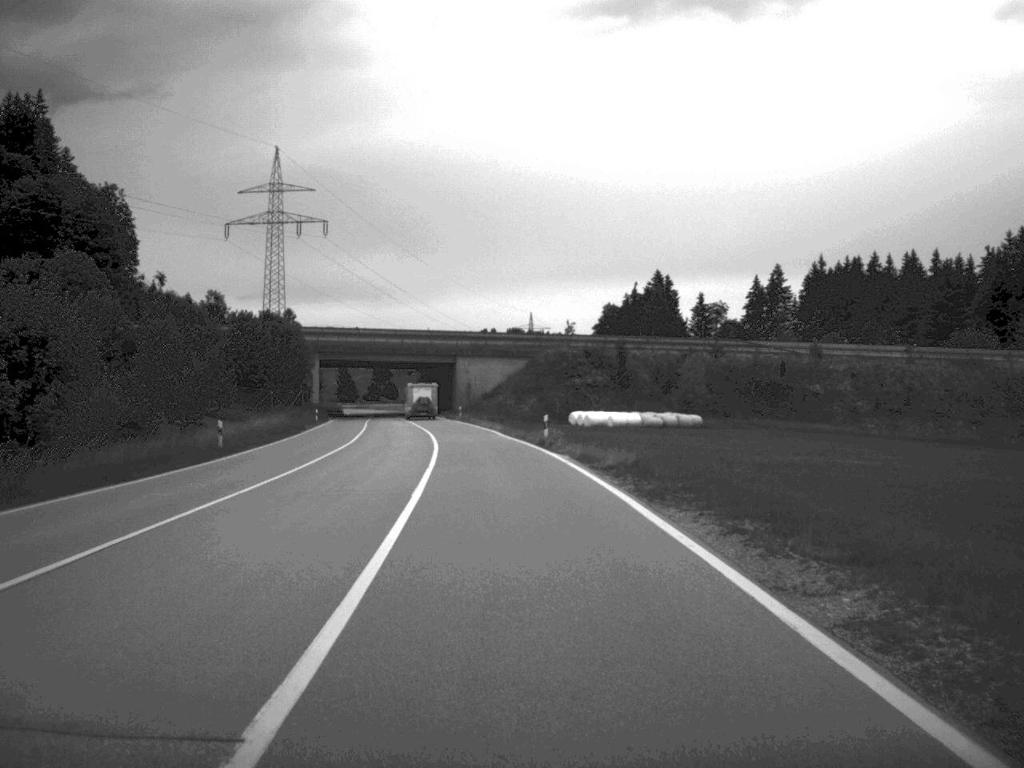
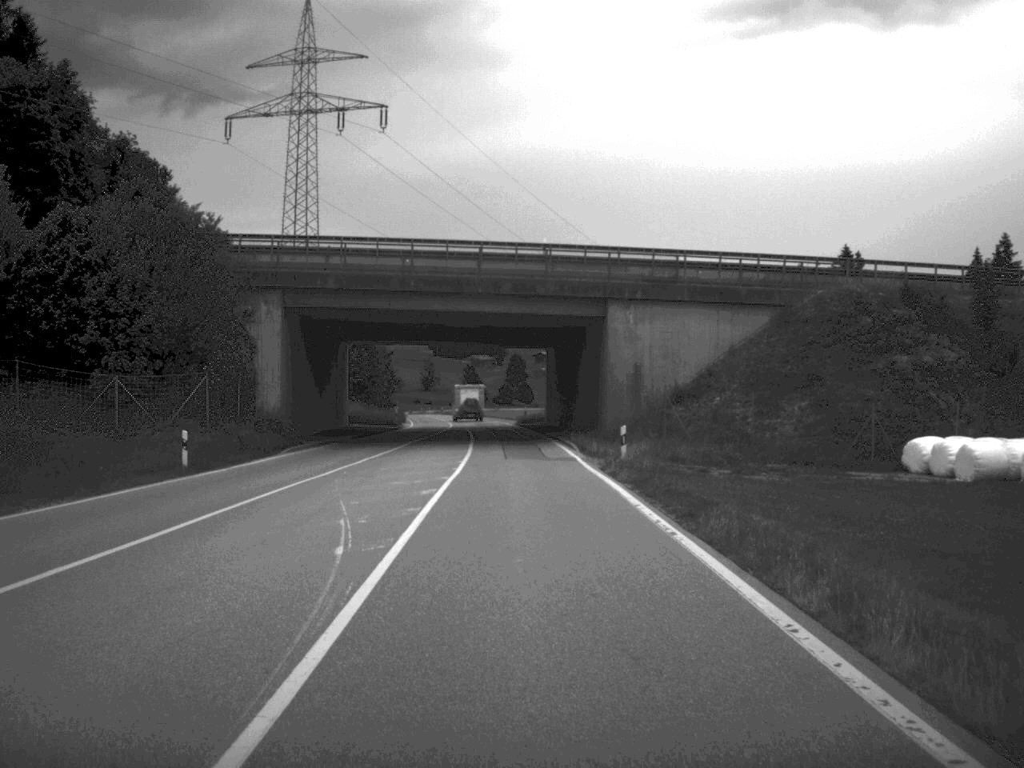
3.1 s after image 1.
(-3.7, +63.7) m; -6°
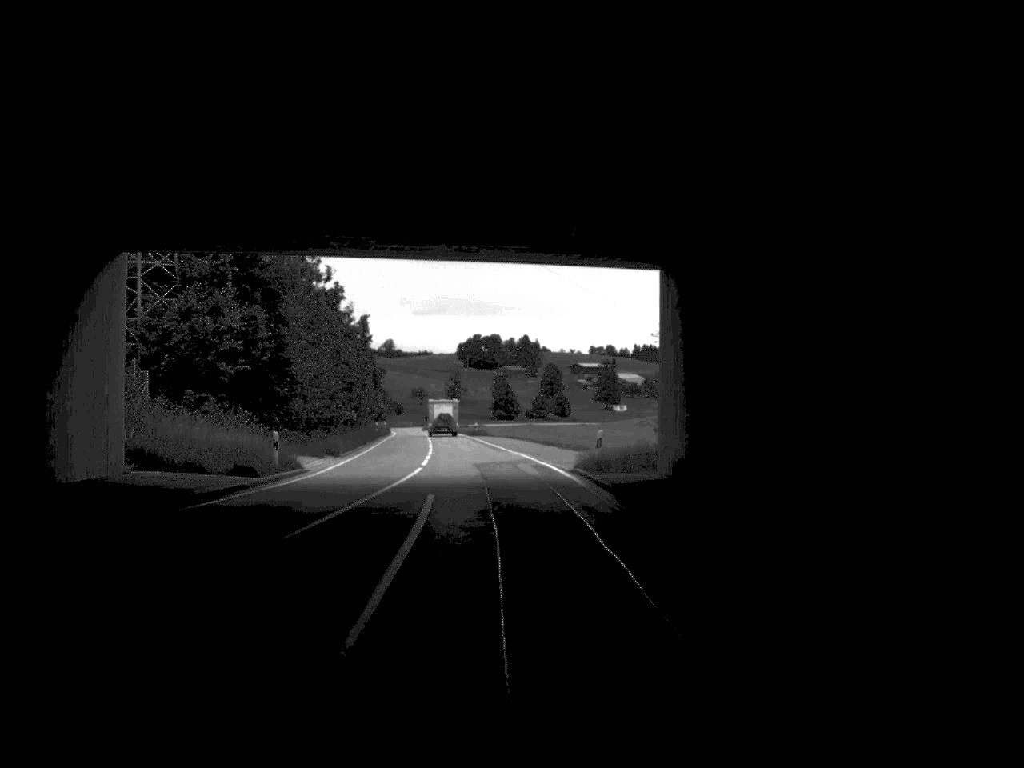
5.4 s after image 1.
(-0.9, +49.2) m; -2°
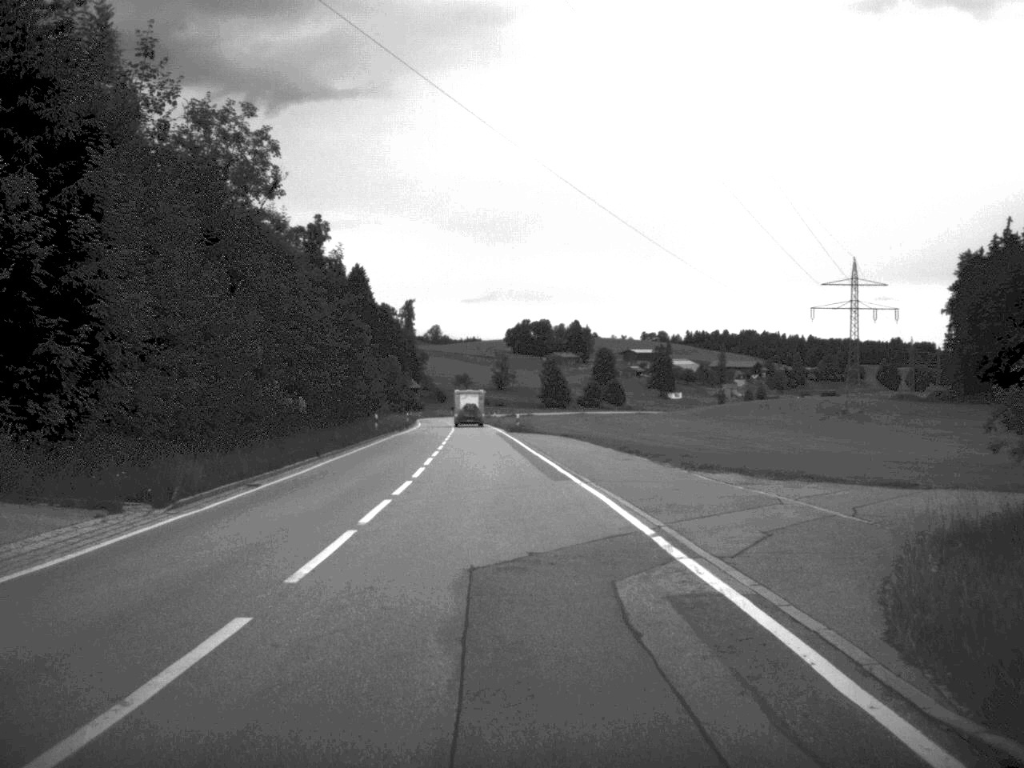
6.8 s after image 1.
(-0.6, +27.2) m; -2°
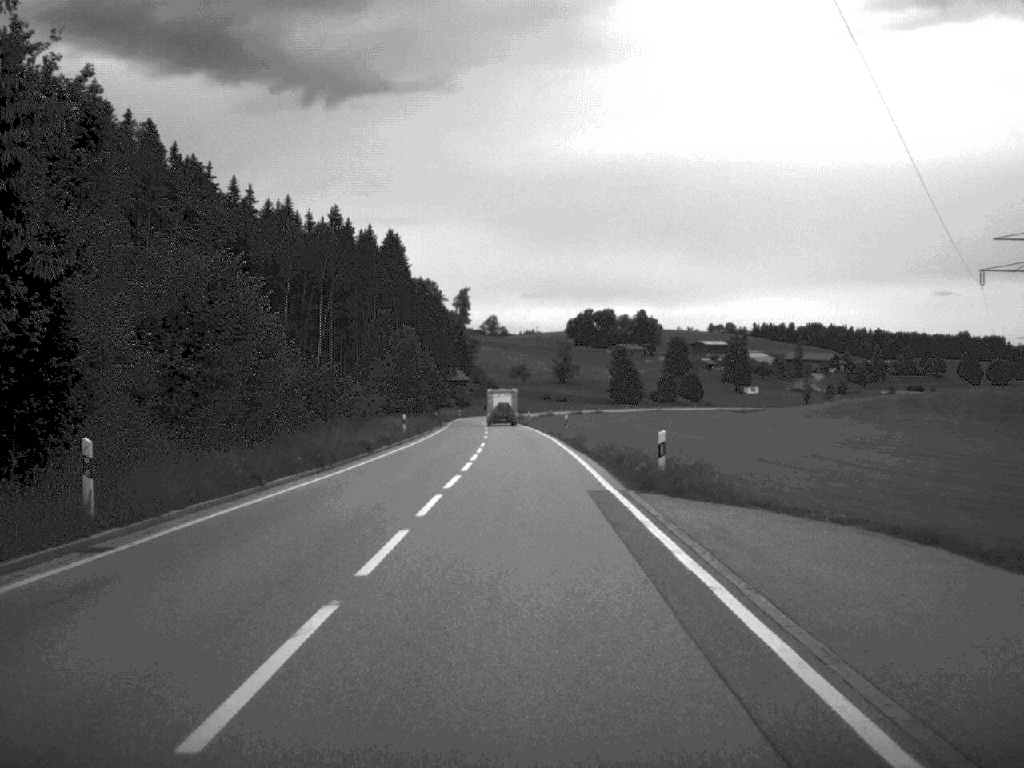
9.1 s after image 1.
(-1.8, +50.8) m; -3°
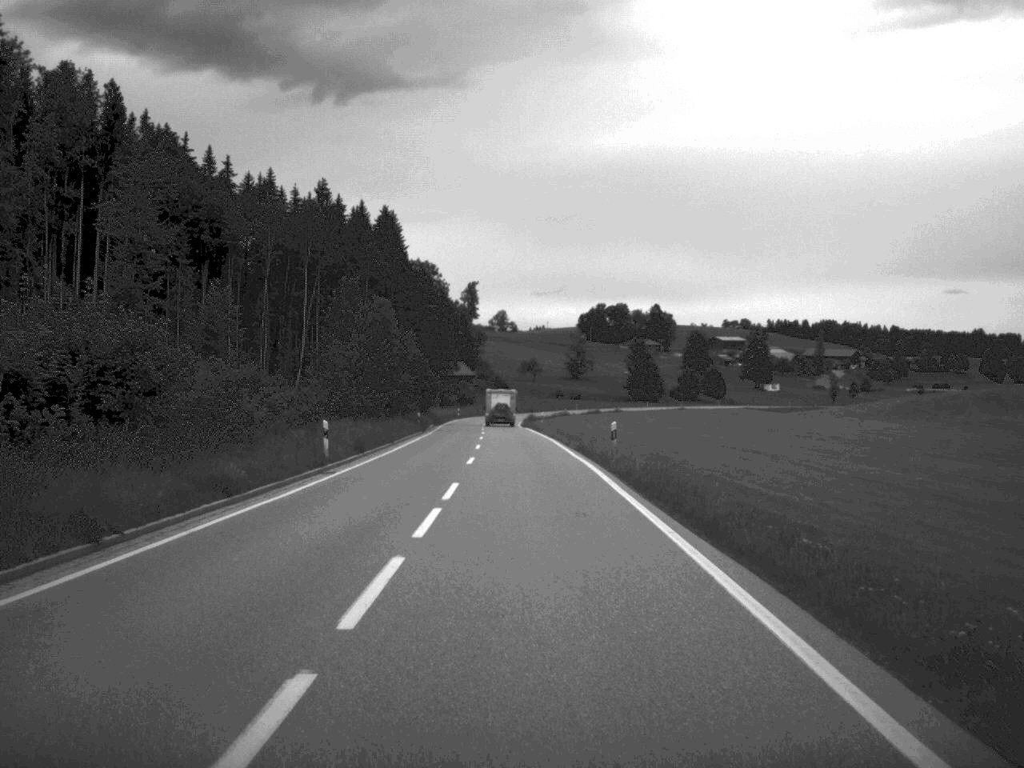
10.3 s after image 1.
(-0.1, +26.0) m; 0°
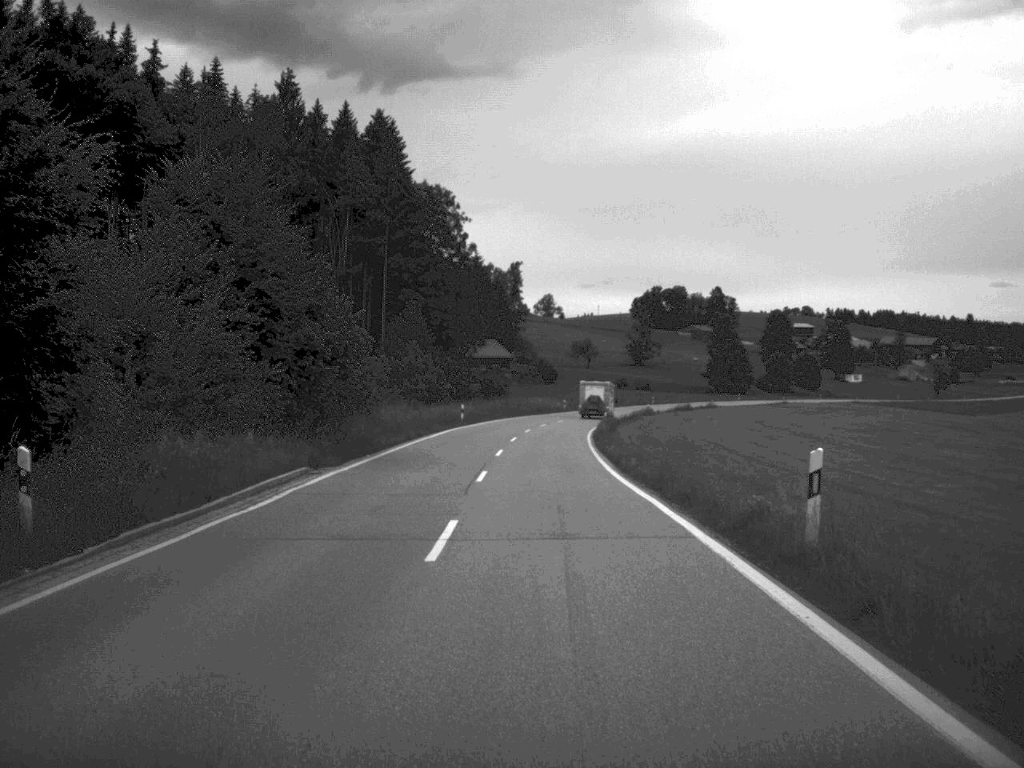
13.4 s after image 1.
(-1.3, +66.7) m; -2°
